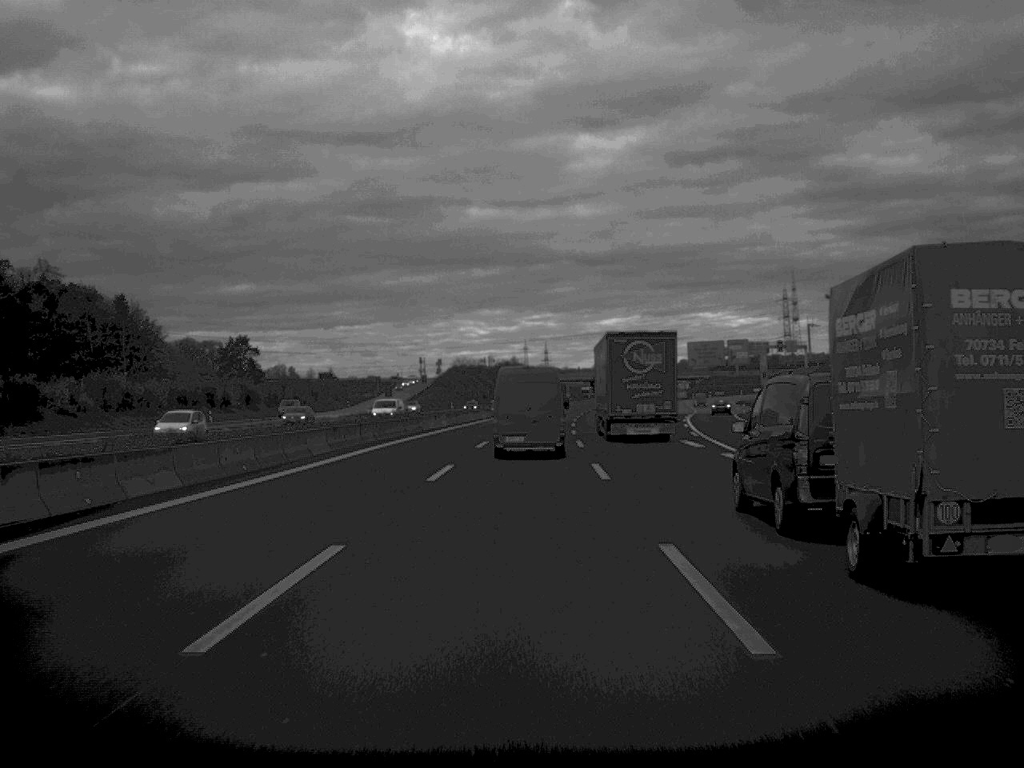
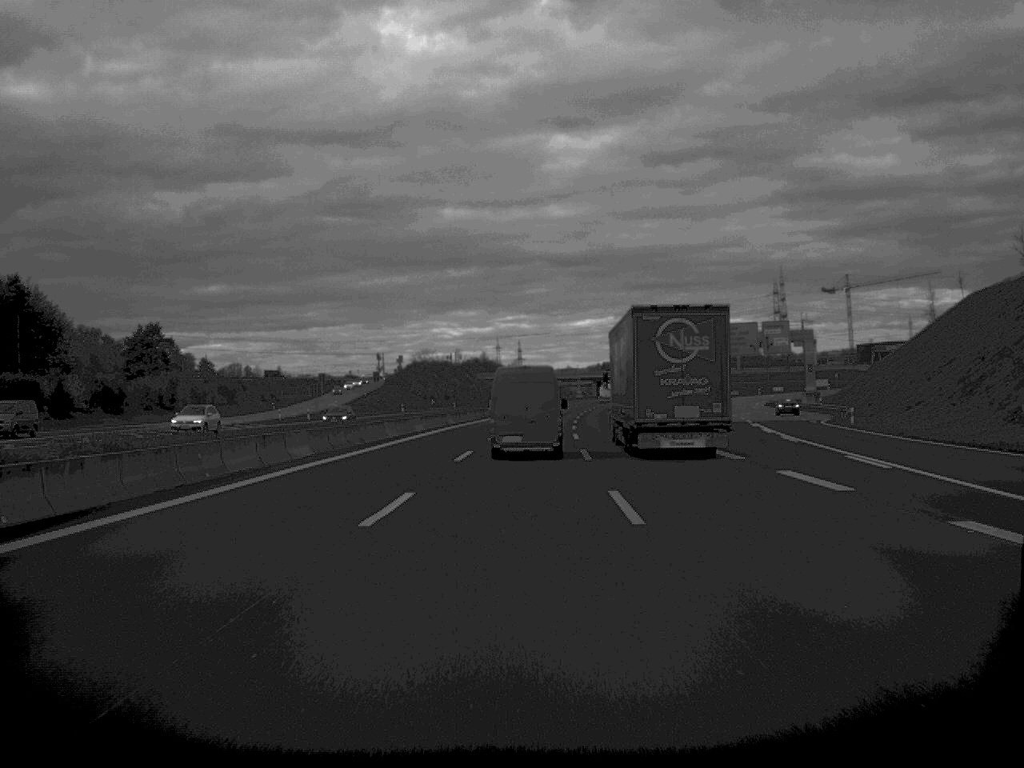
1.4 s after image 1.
(+0.5, +45.3) m; +1°
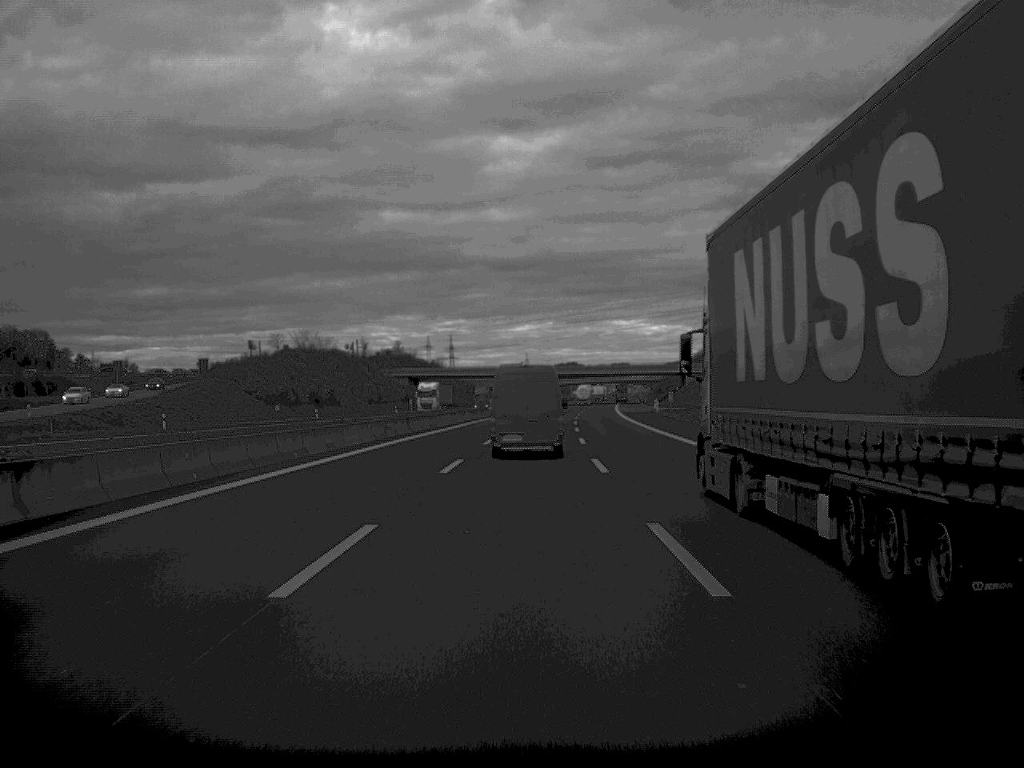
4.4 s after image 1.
(+2.1, +95.3) m; +3°
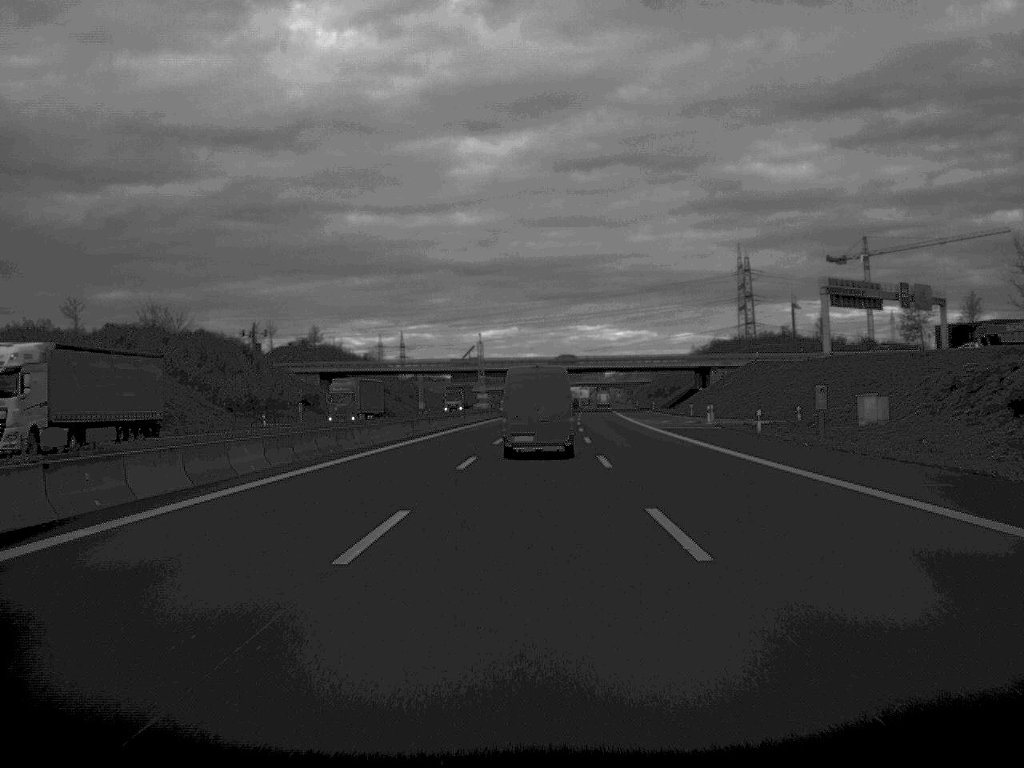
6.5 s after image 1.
(+1.0, +69.1) m; +2°
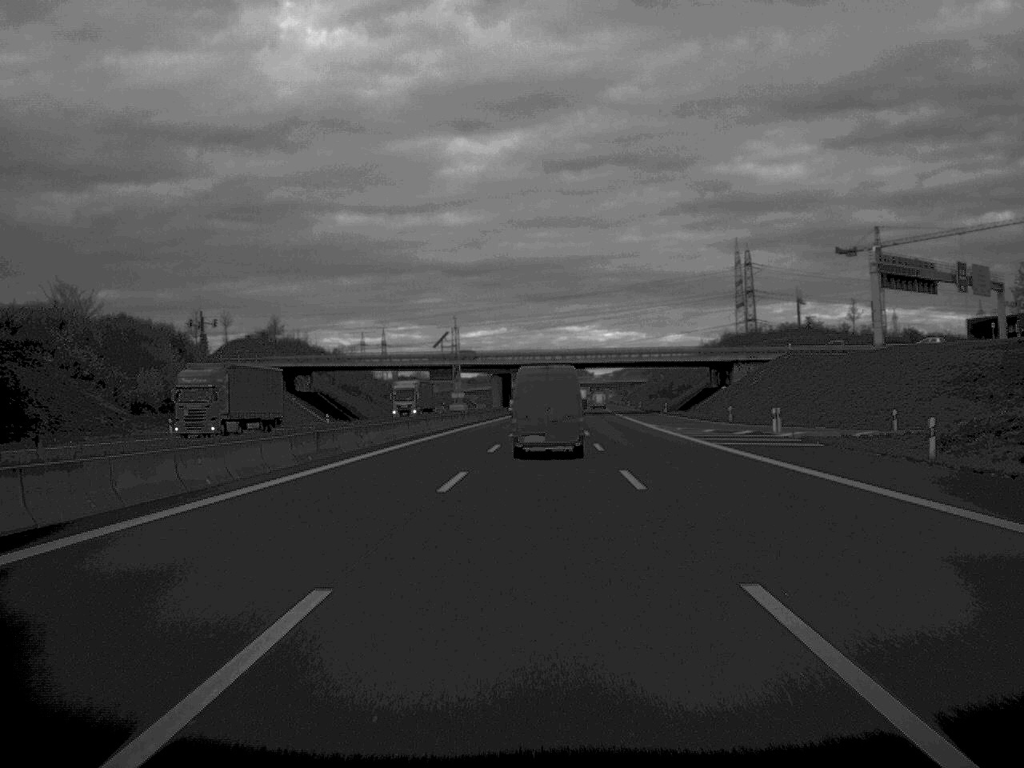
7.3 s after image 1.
(+0.1, +25.4) m; +1°
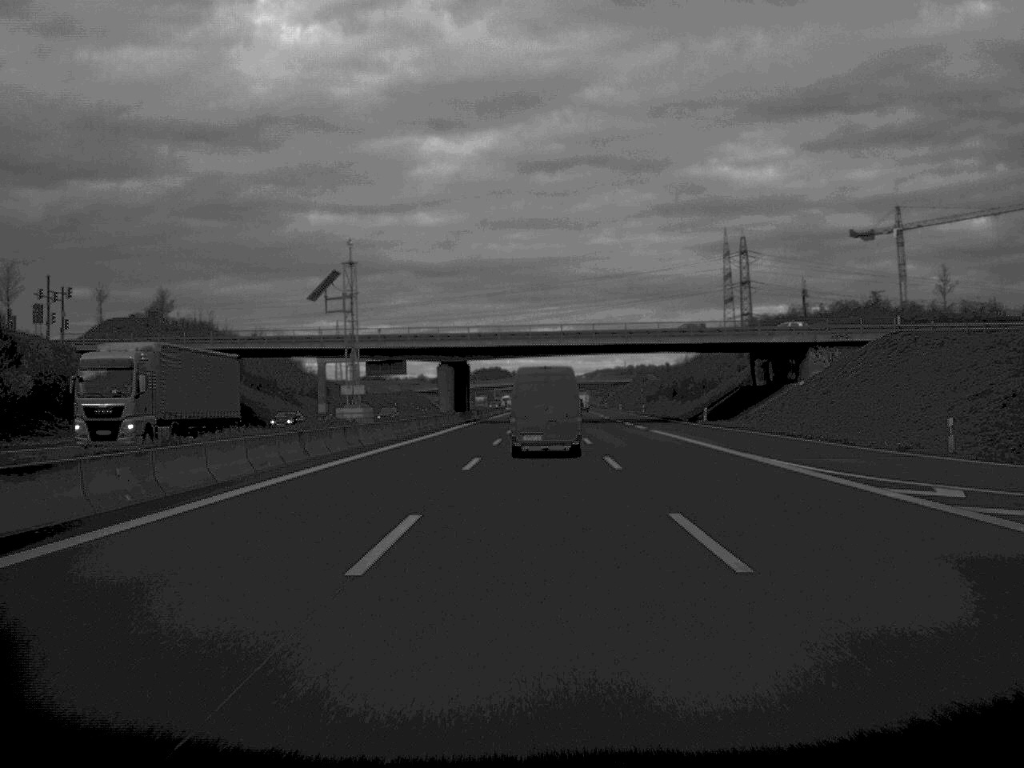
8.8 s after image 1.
(+0.5, +46.7) m; +1°
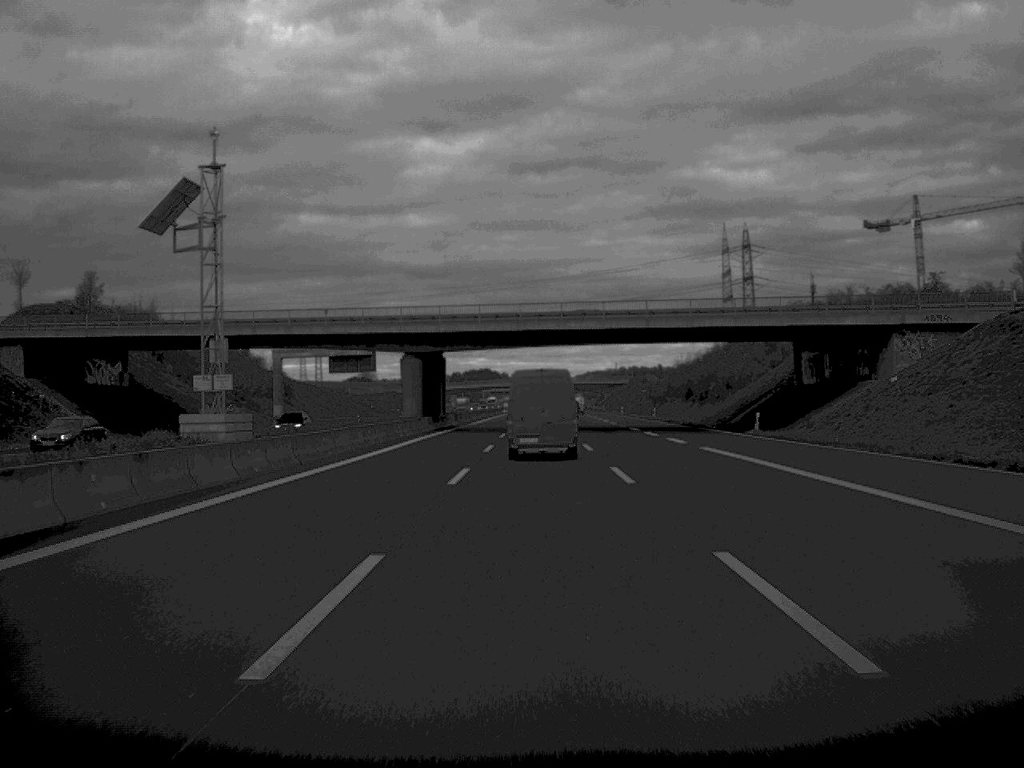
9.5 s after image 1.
(+0.1, +22.3) m; 0°
